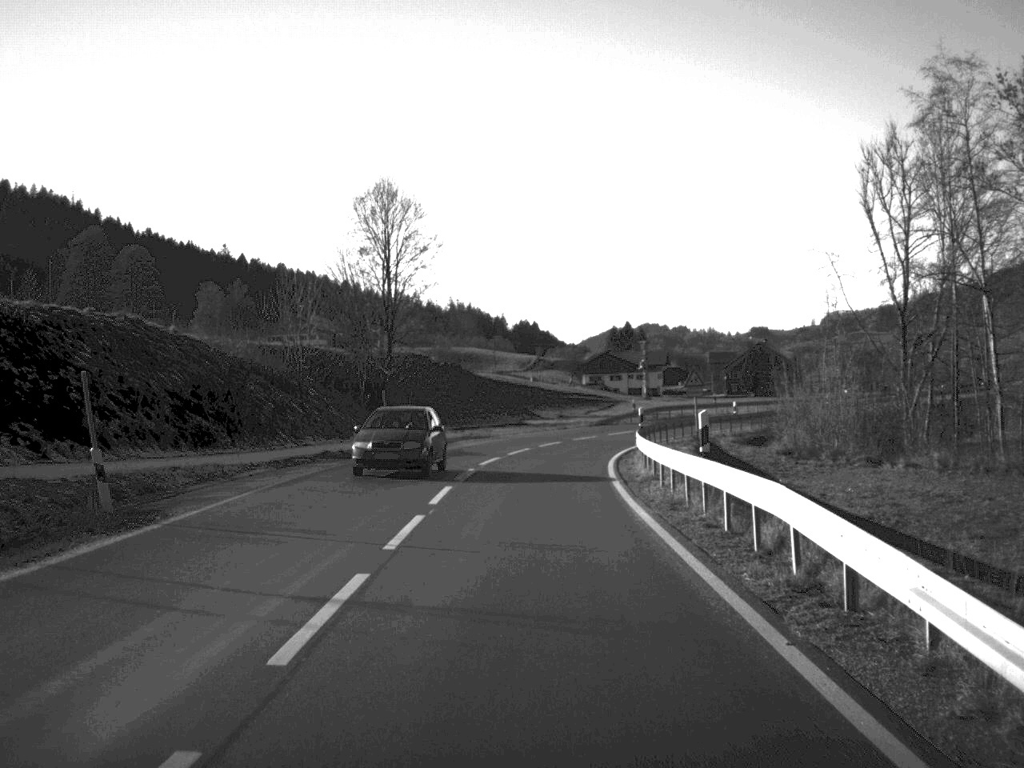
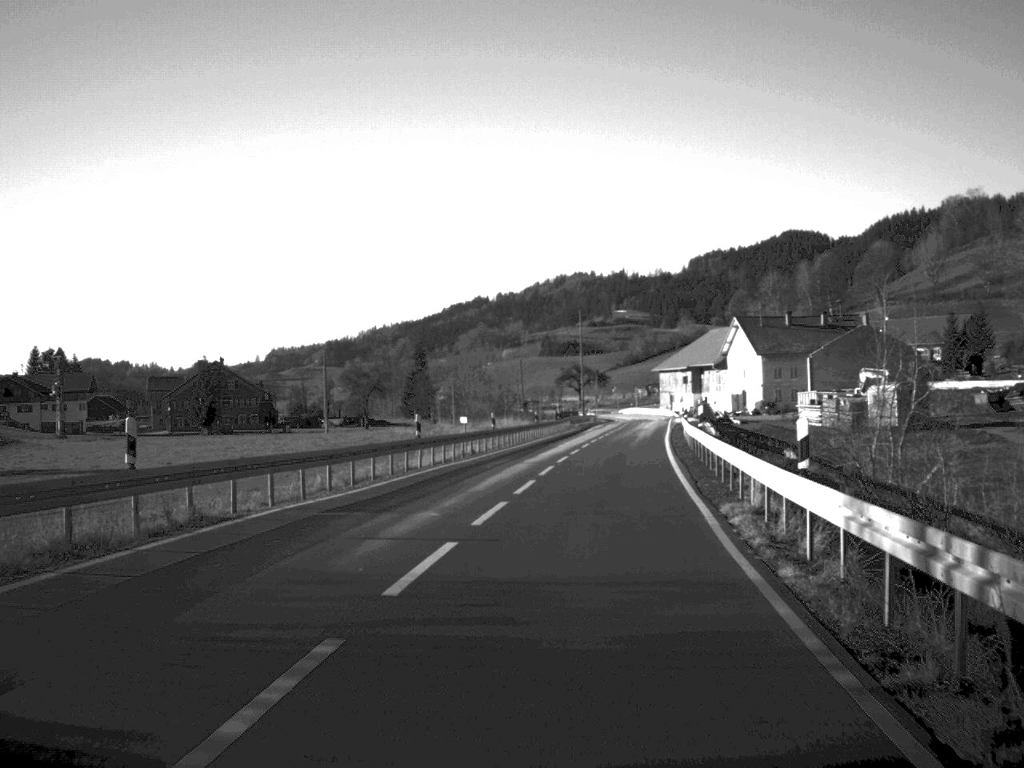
(+10.5, +66.9) m; +25°
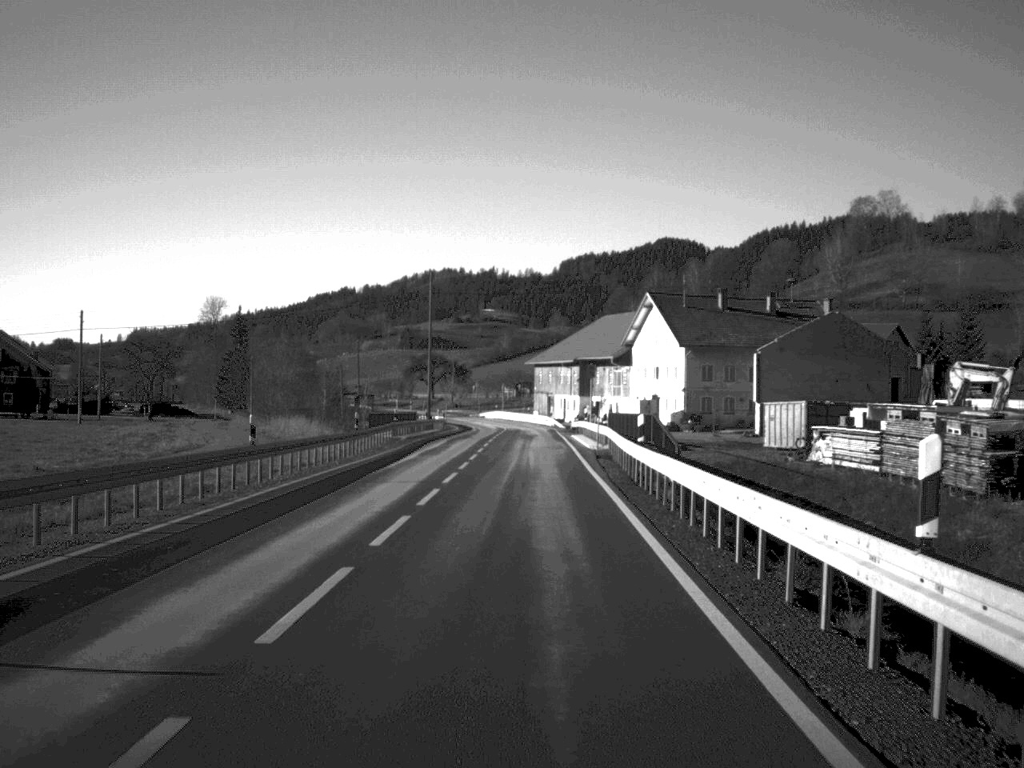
(+3.1, +43.9) m; +5°
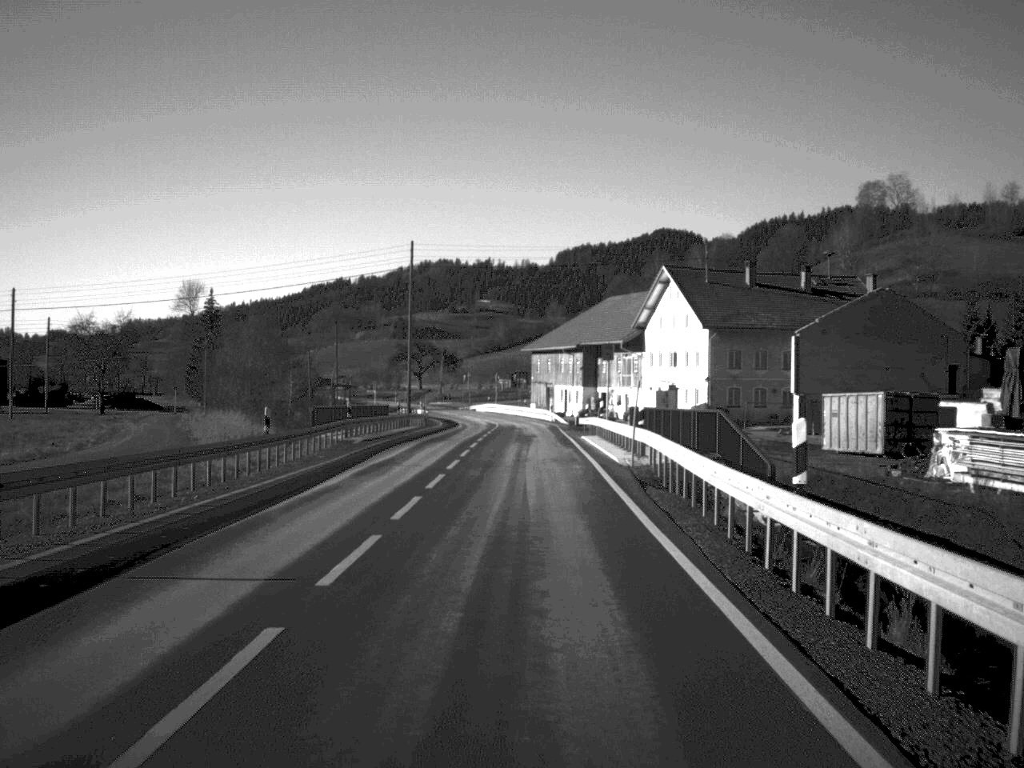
(0.0, +15.4) m; 0°
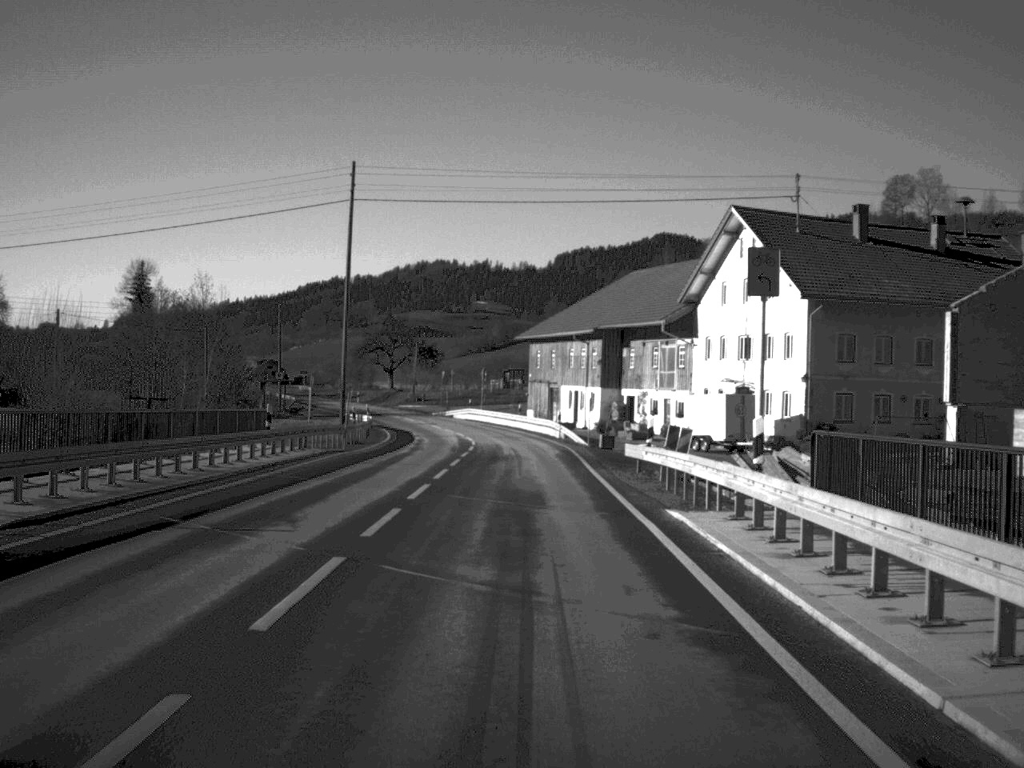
(+0.1, +31.8) m; 0°
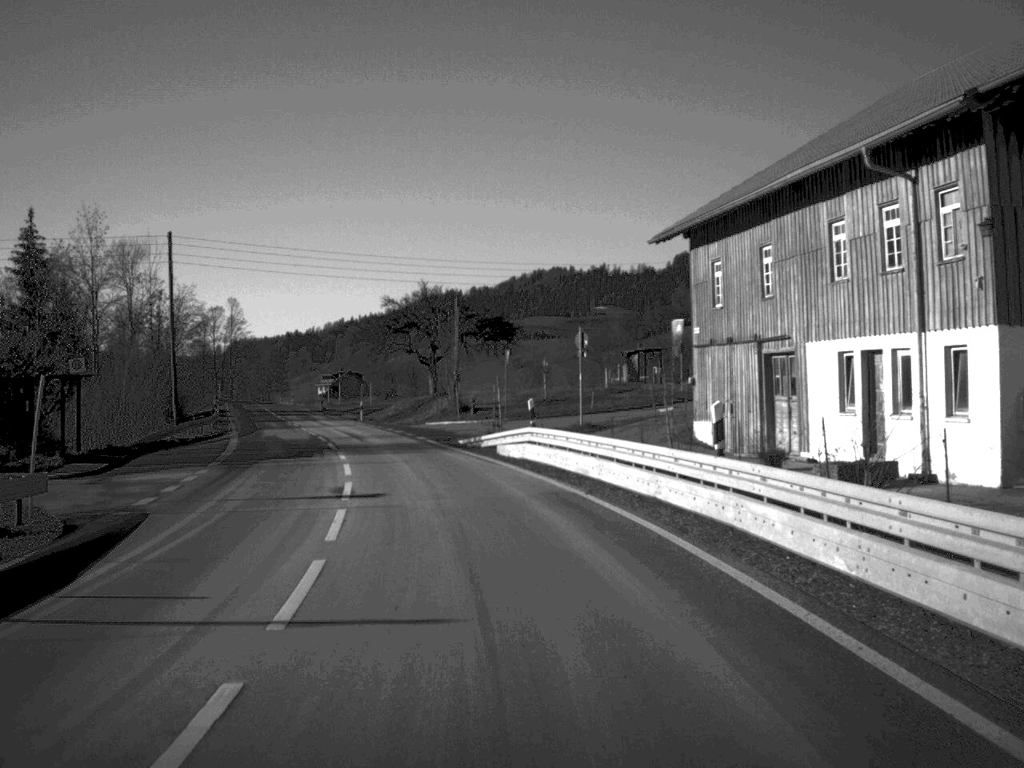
(-1.3, +58.5) m; -6°
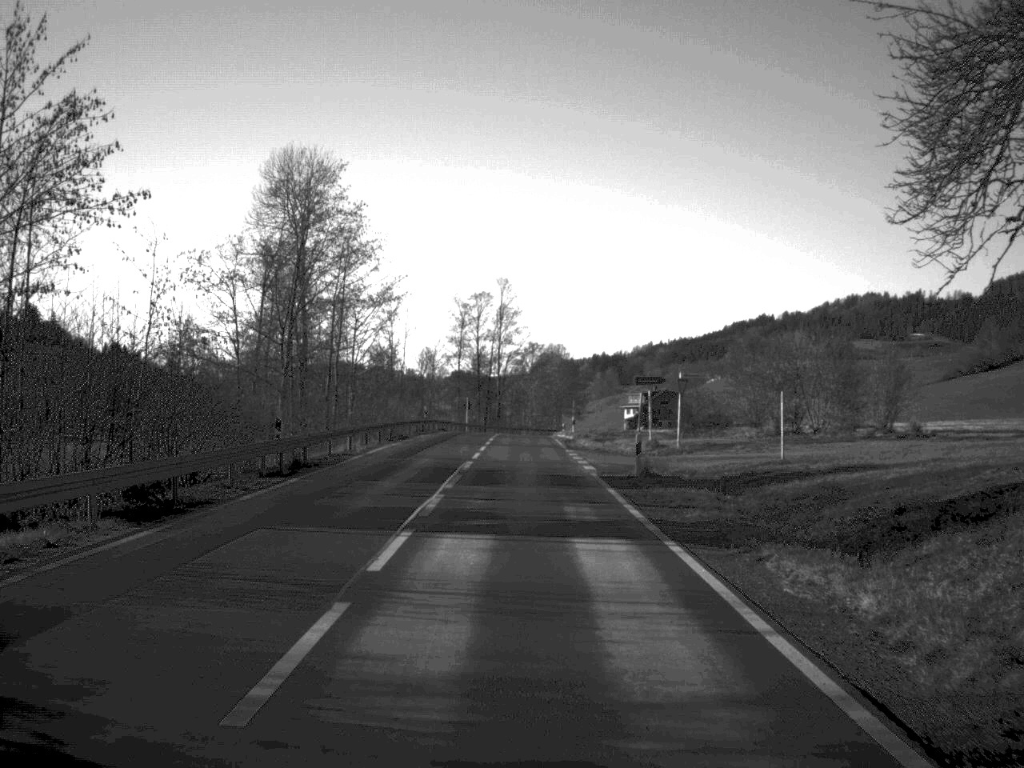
(-10.9, +67.8) m; -13°
